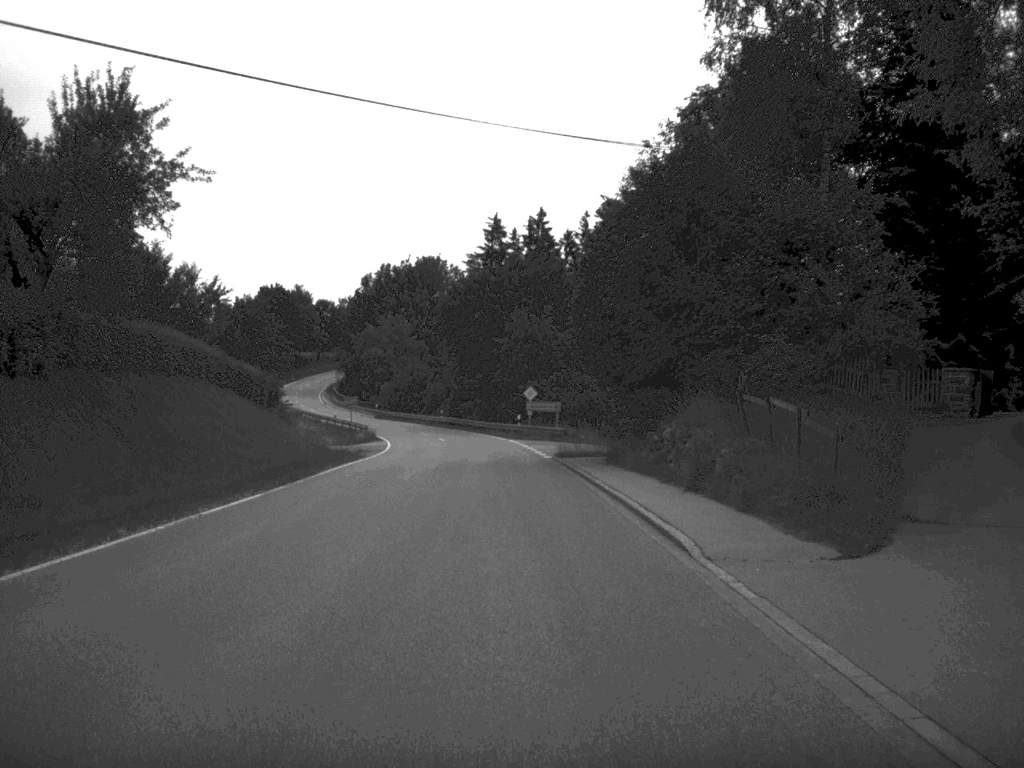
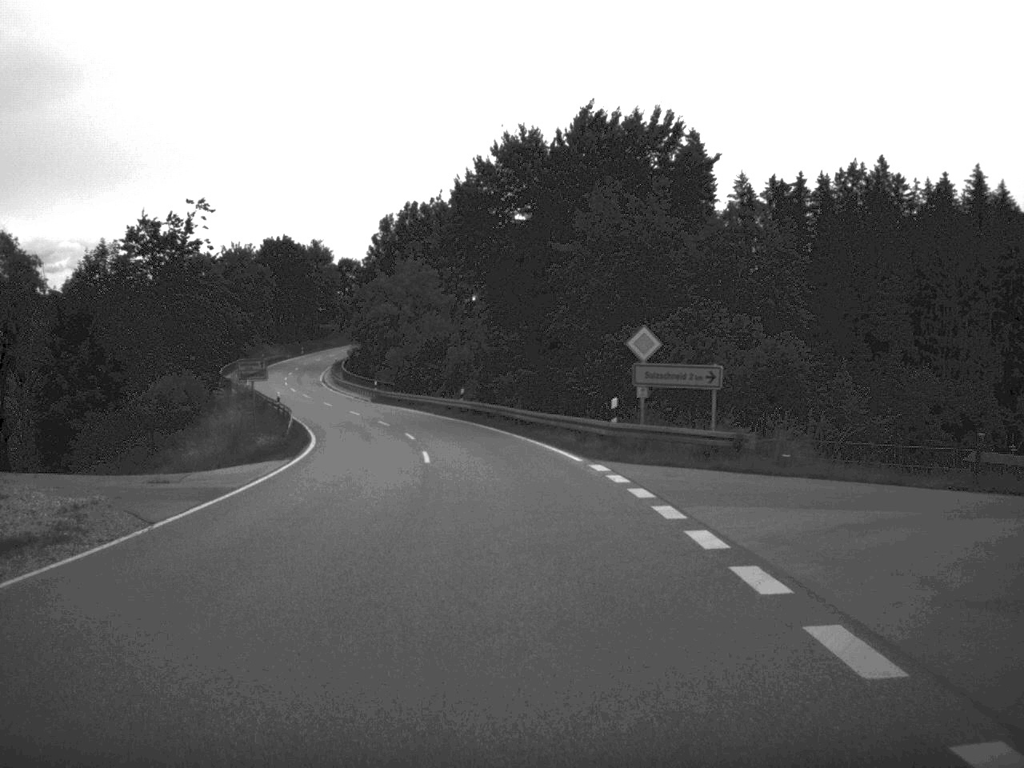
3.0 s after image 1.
(-1.1, +43.1) m; -3°
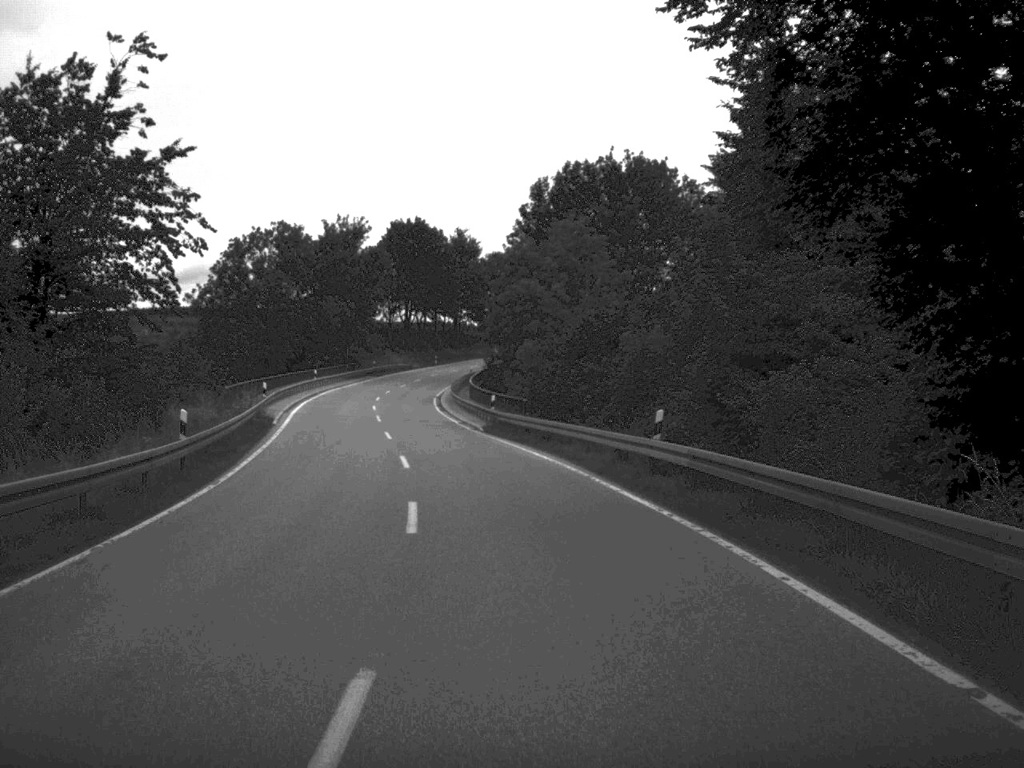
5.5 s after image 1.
(-2.2, +37.1) m; -8°
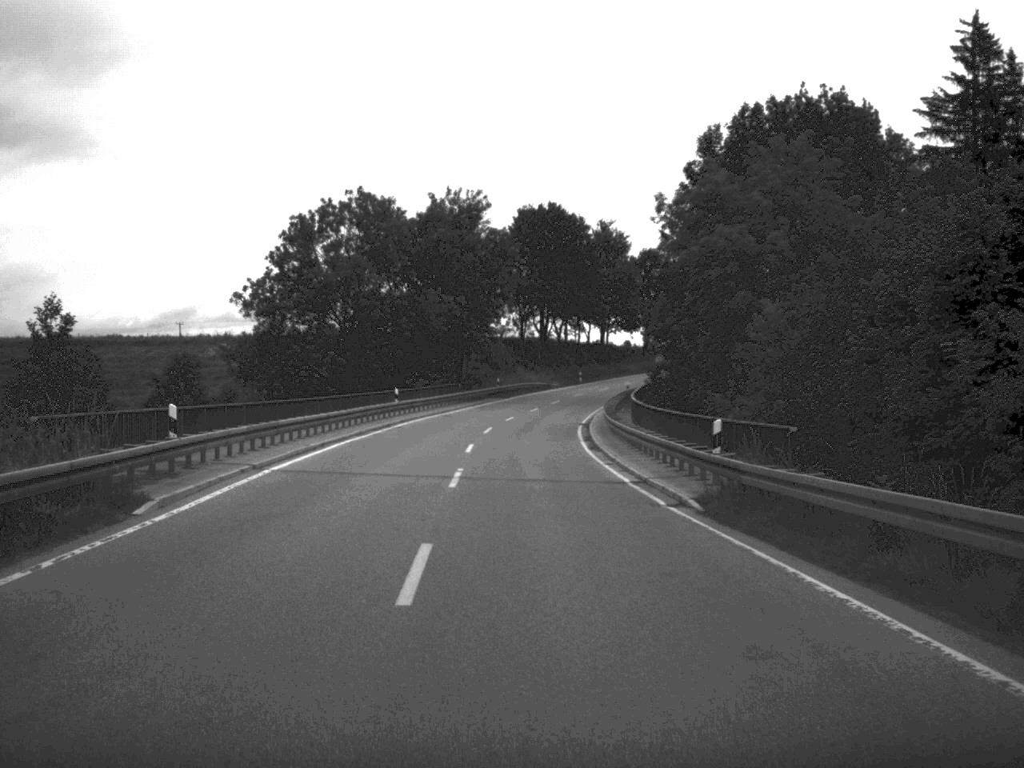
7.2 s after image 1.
(-1.9, +28.5) m; -6°
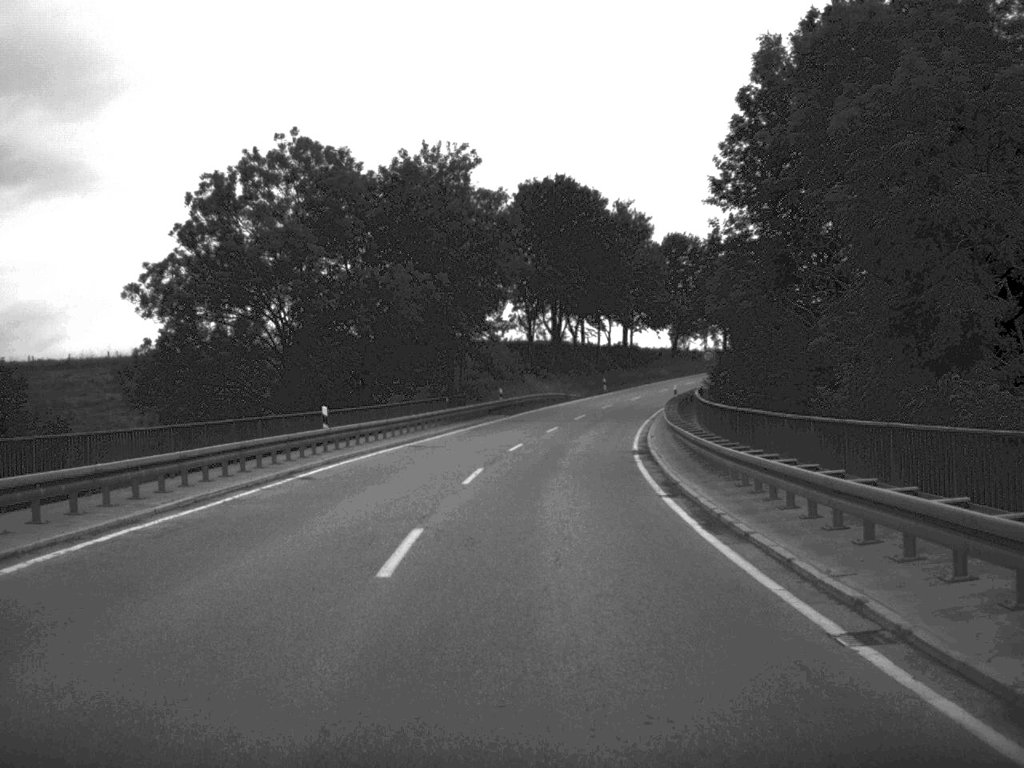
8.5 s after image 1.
(-0.1, +21.9) m; 0°
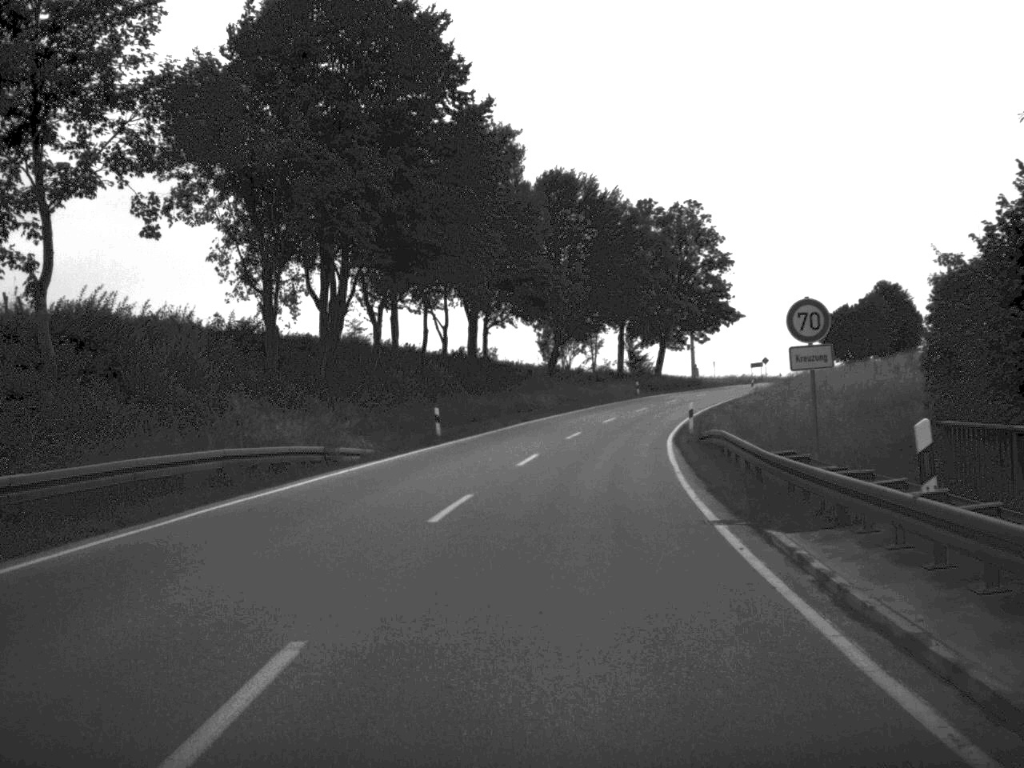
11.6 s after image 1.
(+3.0, +53.8) m; +8°
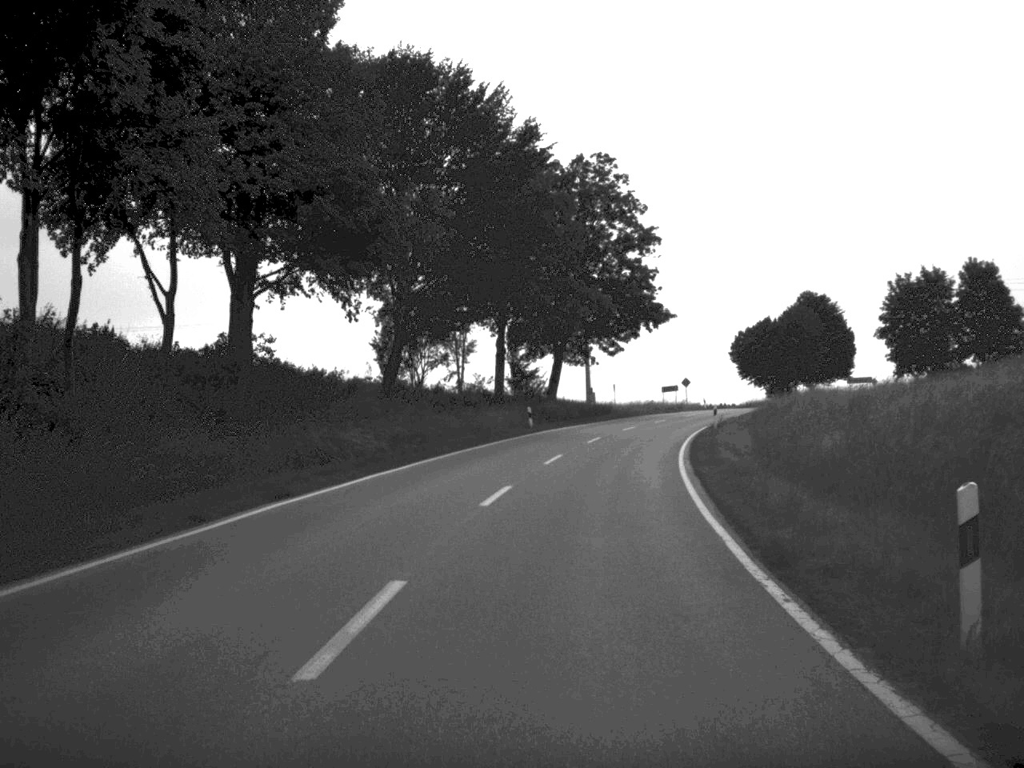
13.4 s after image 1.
(+1.6, +31.9) m; +6°
